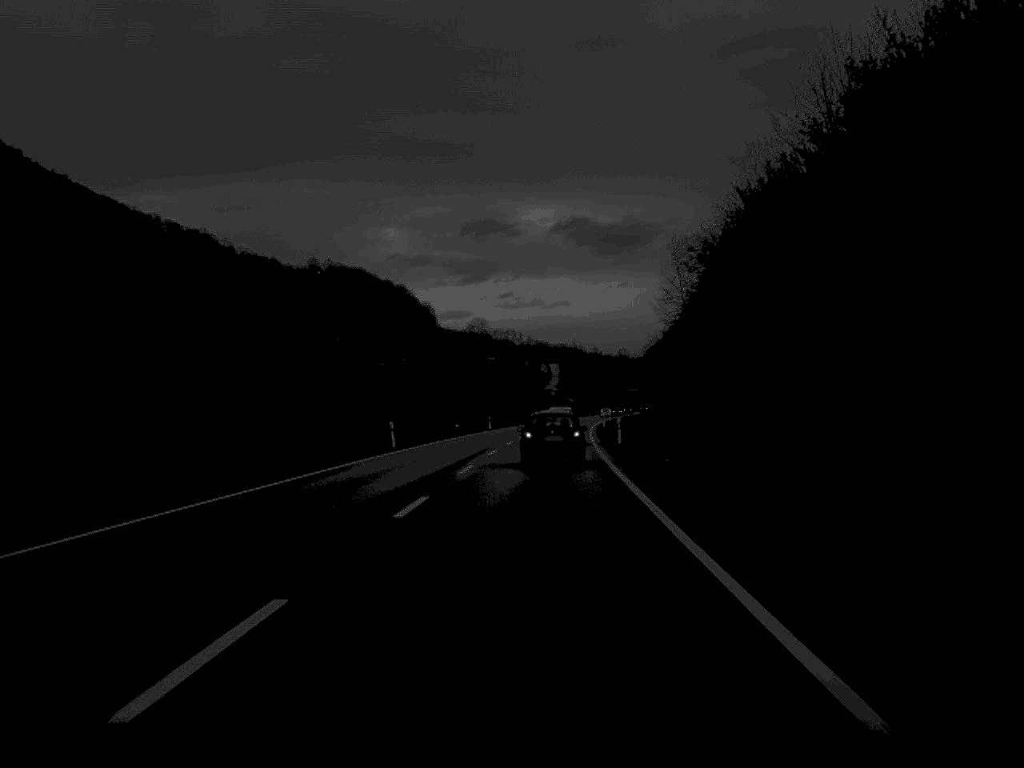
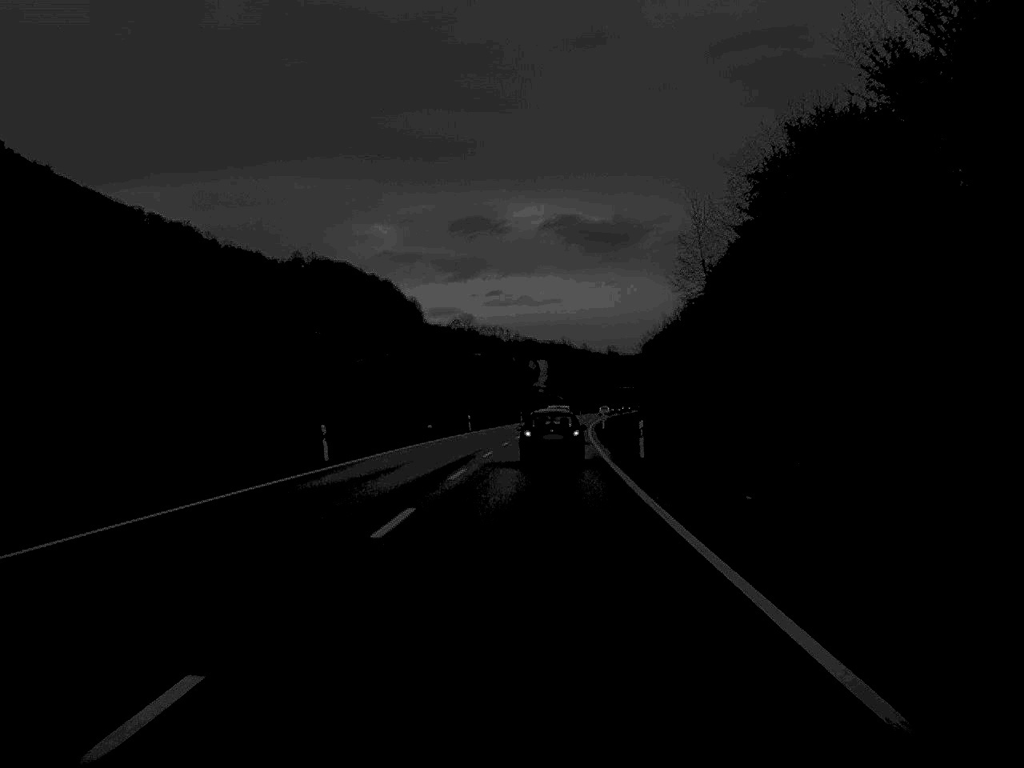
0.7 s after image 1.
(+0.1, +14.9) m; +1°
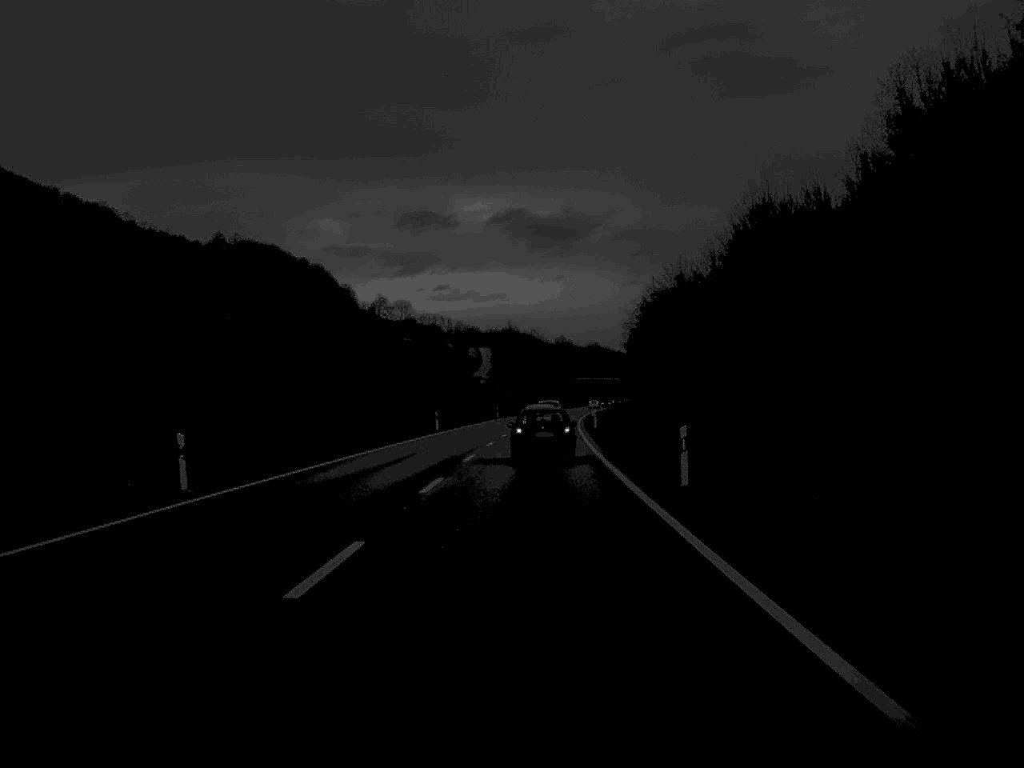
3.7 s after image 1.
(+1.4, +65.2) m; +2°
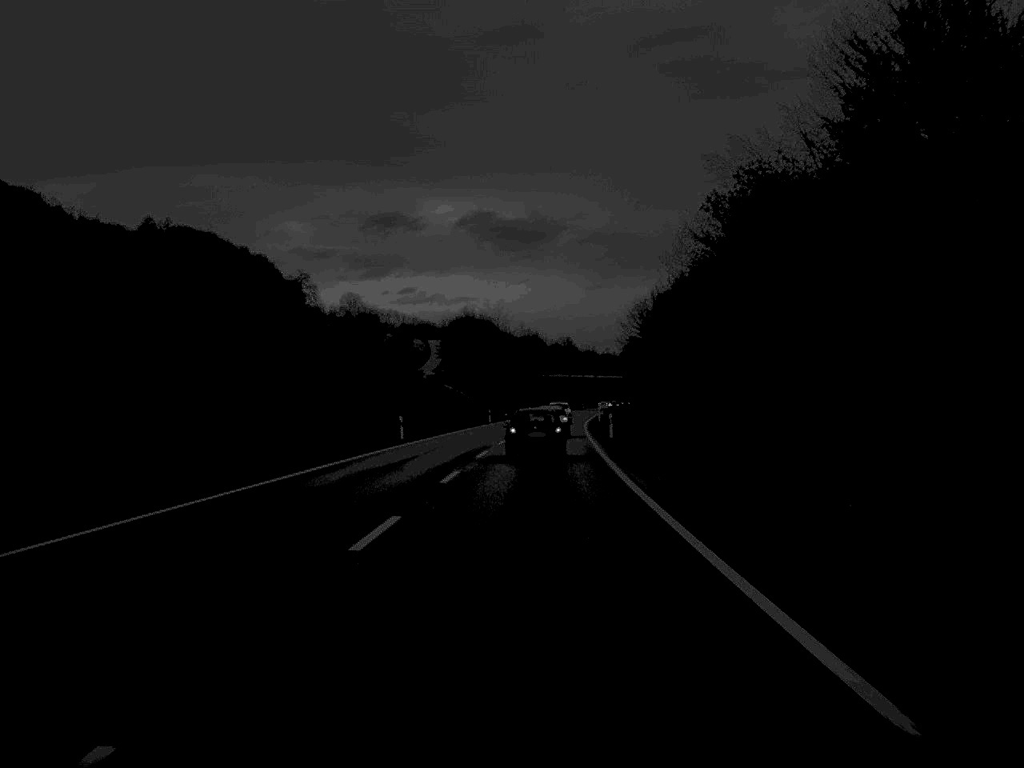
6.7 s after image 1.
(+1.1, +68.5) m; +2°
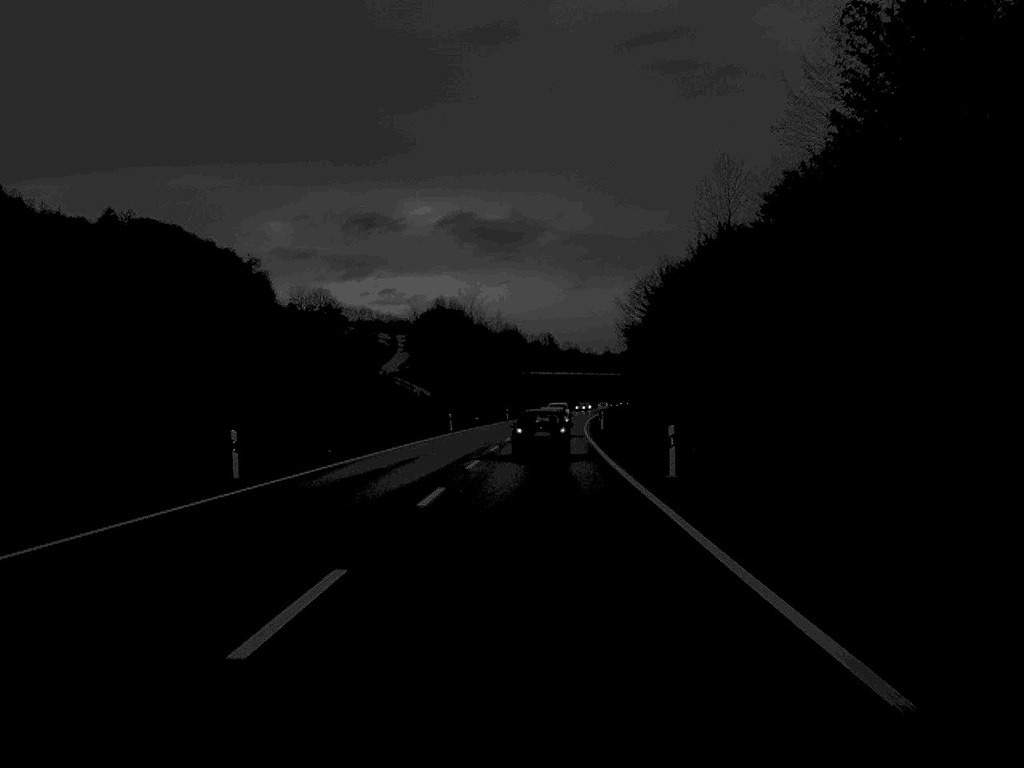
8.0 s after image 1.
(+0.2, +29.9) m; +1°
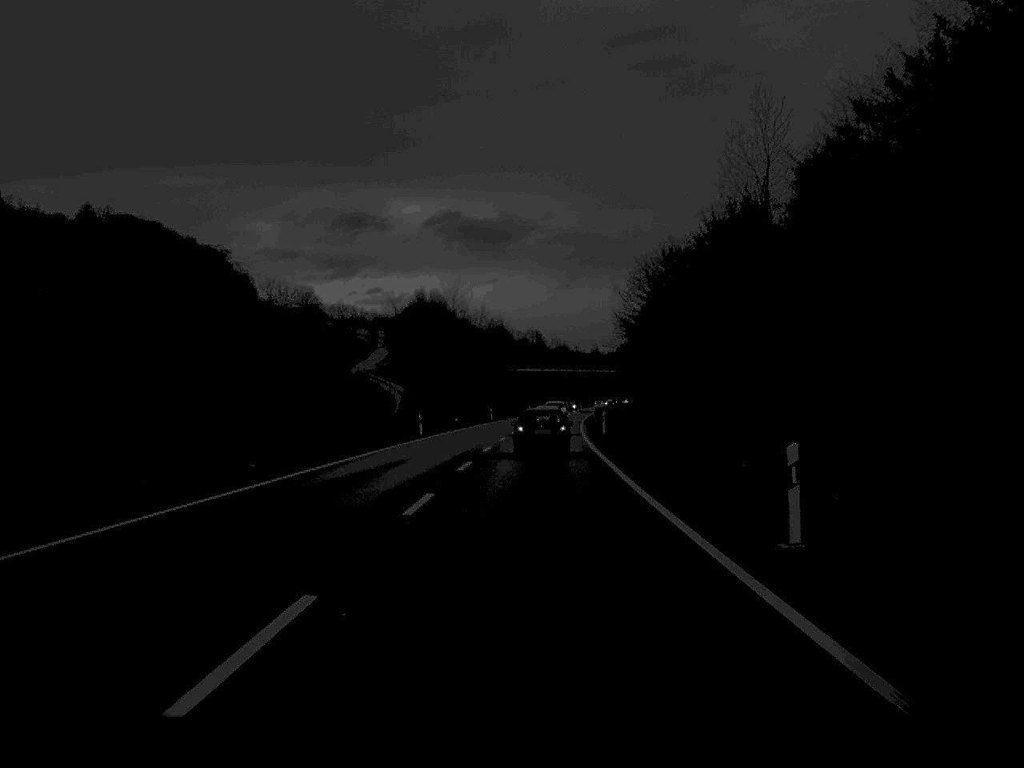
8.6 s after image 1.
(+0.1, +13.5) m; +1°
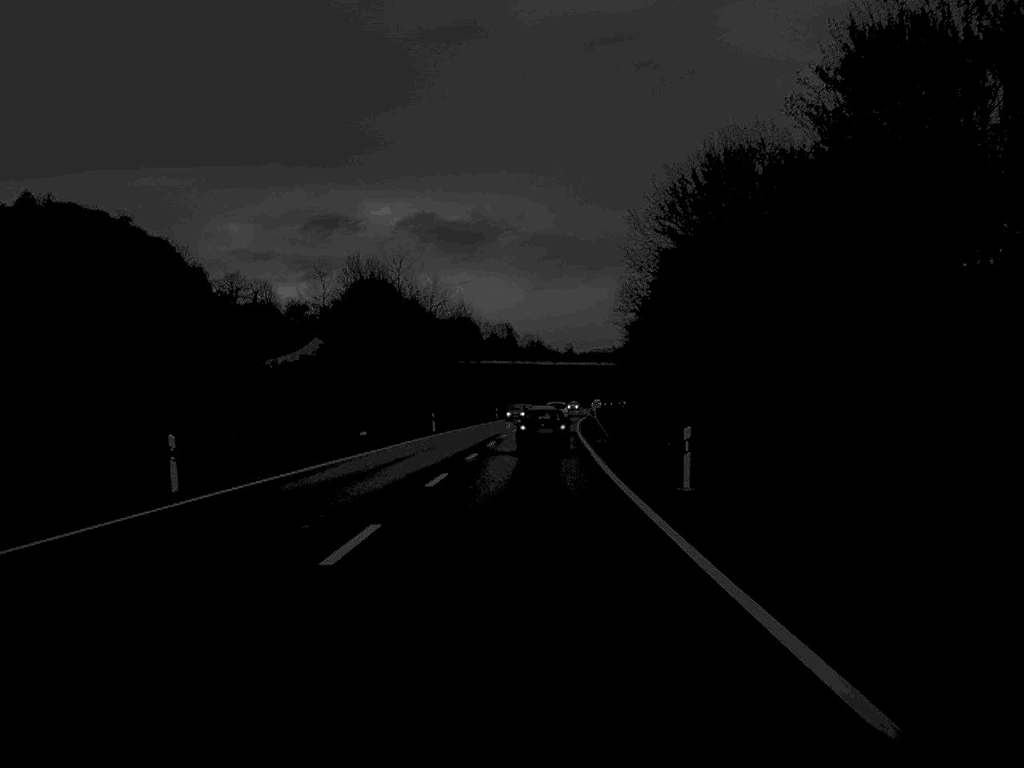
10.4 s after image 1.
(+0.5, +41.9) m; +1°
